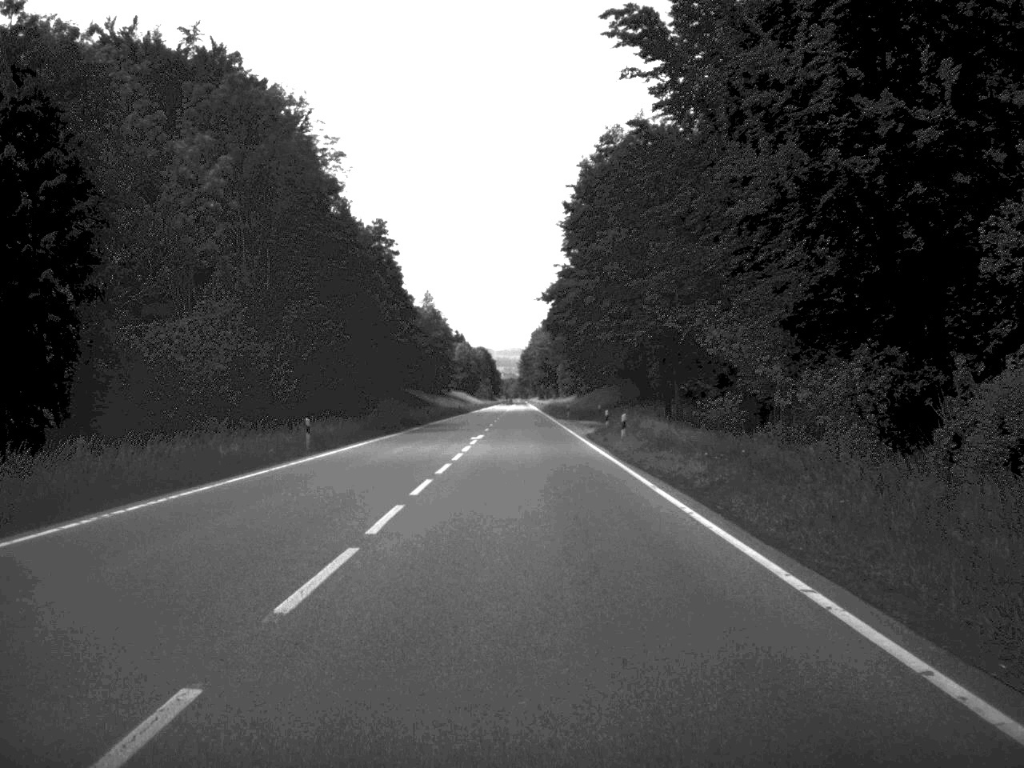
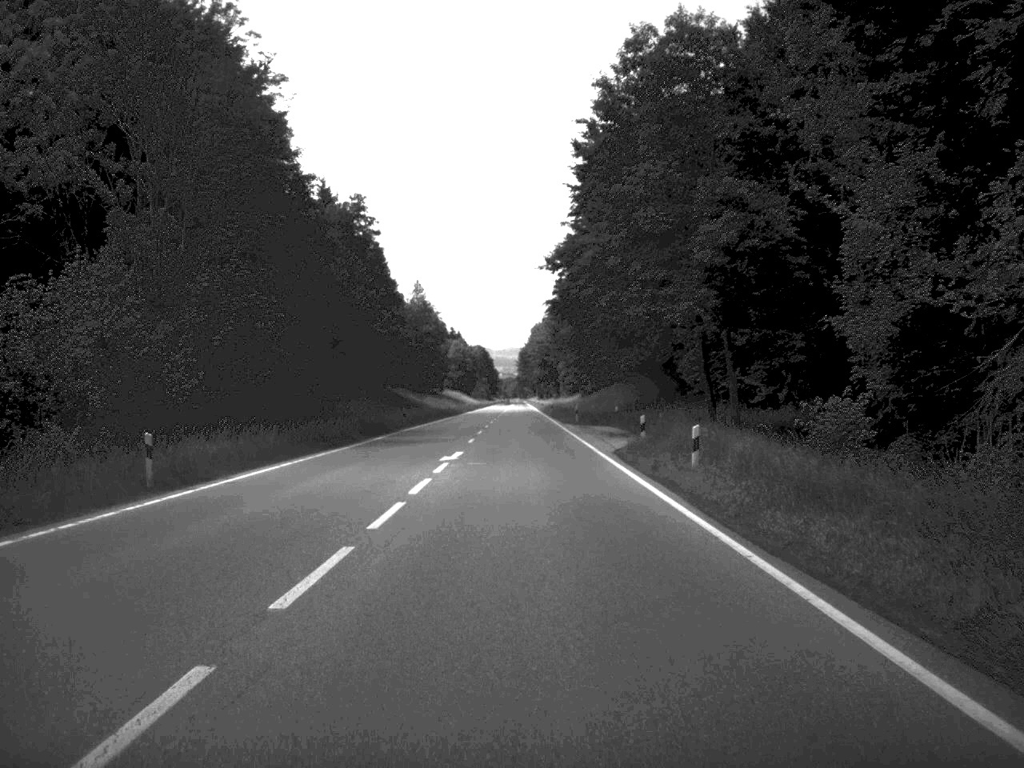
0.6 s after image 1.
(0.0, +17.1) m; 0°
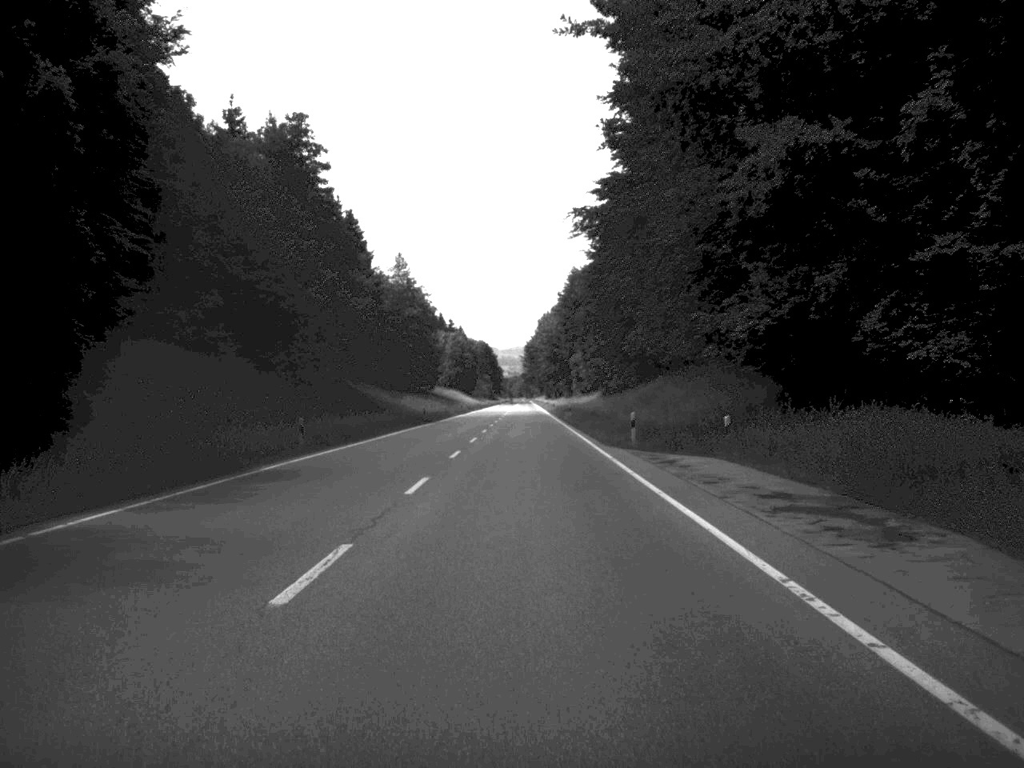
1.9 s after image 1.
(-0.1, +35.7) m; 0°
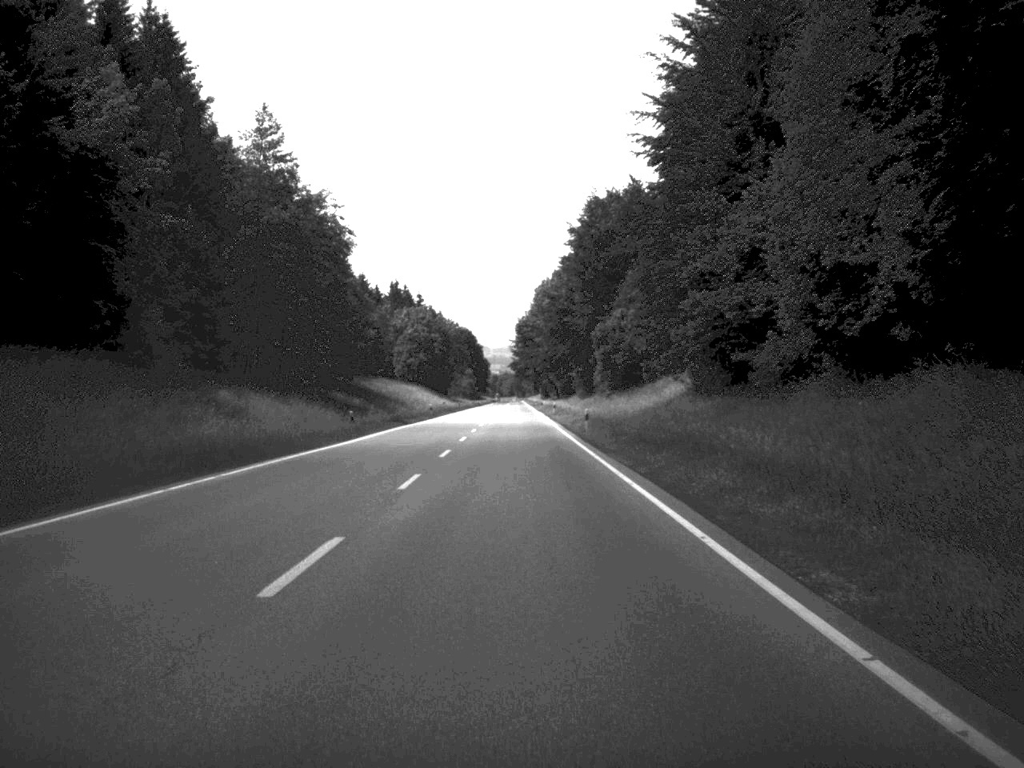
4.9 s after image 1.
(-0.1, +82.0) m; 0°
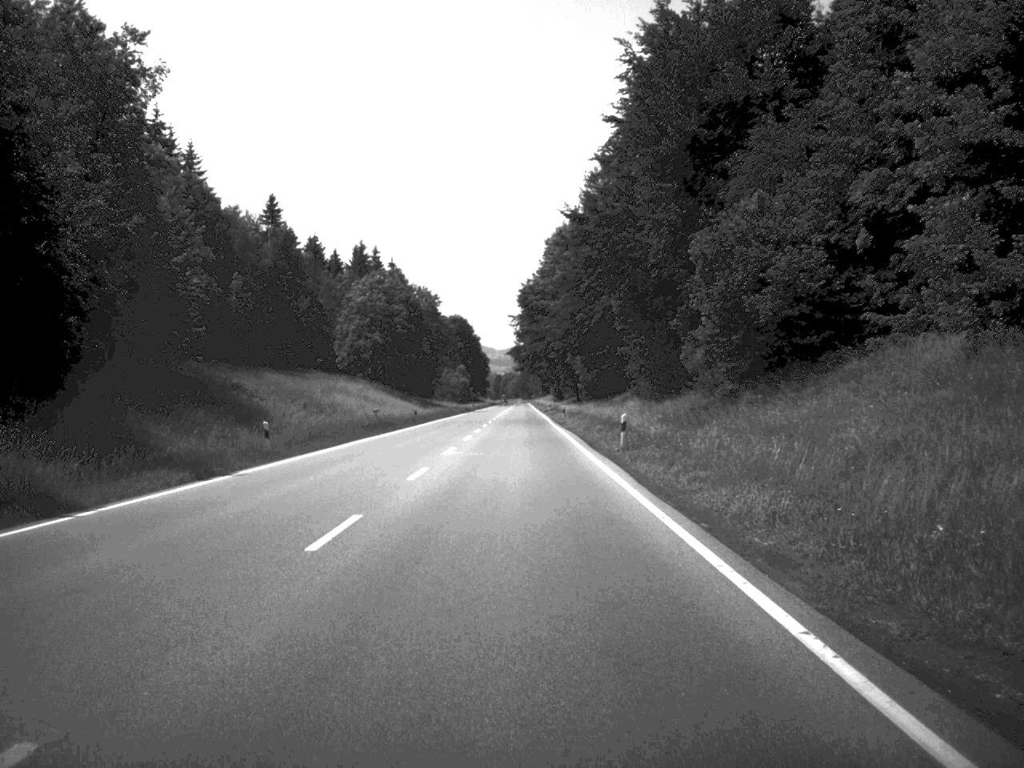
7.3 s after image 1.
(-0.4, +67.2) m; 0°
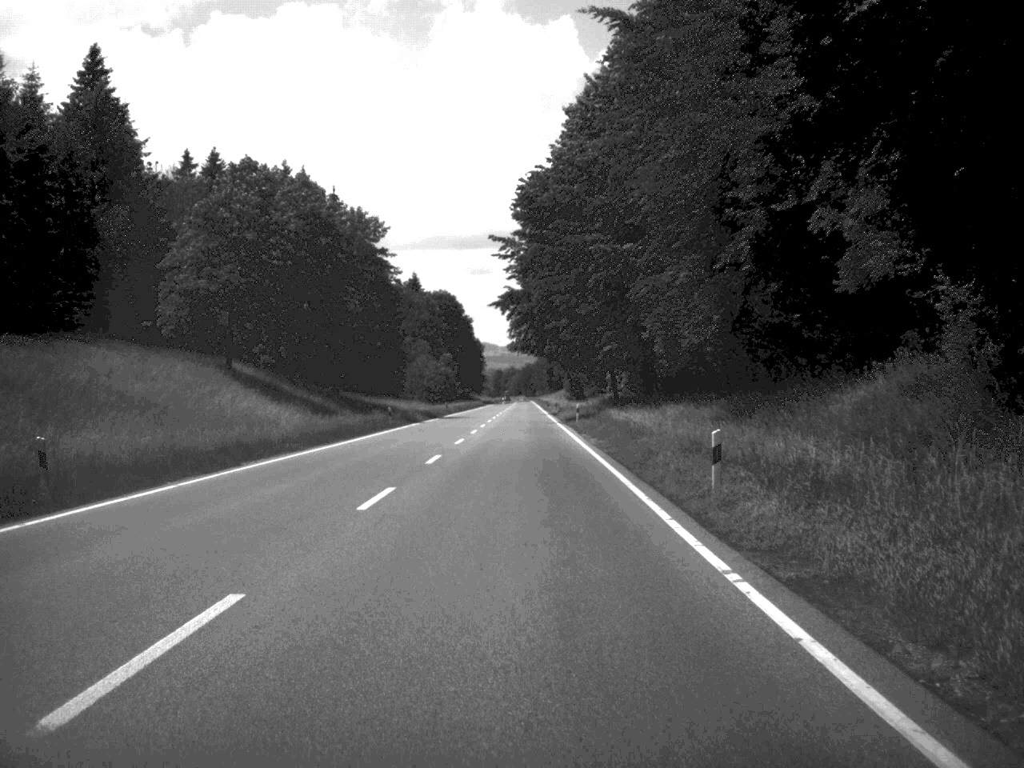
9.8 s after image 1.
(-0.3, +66.3) m; 0°
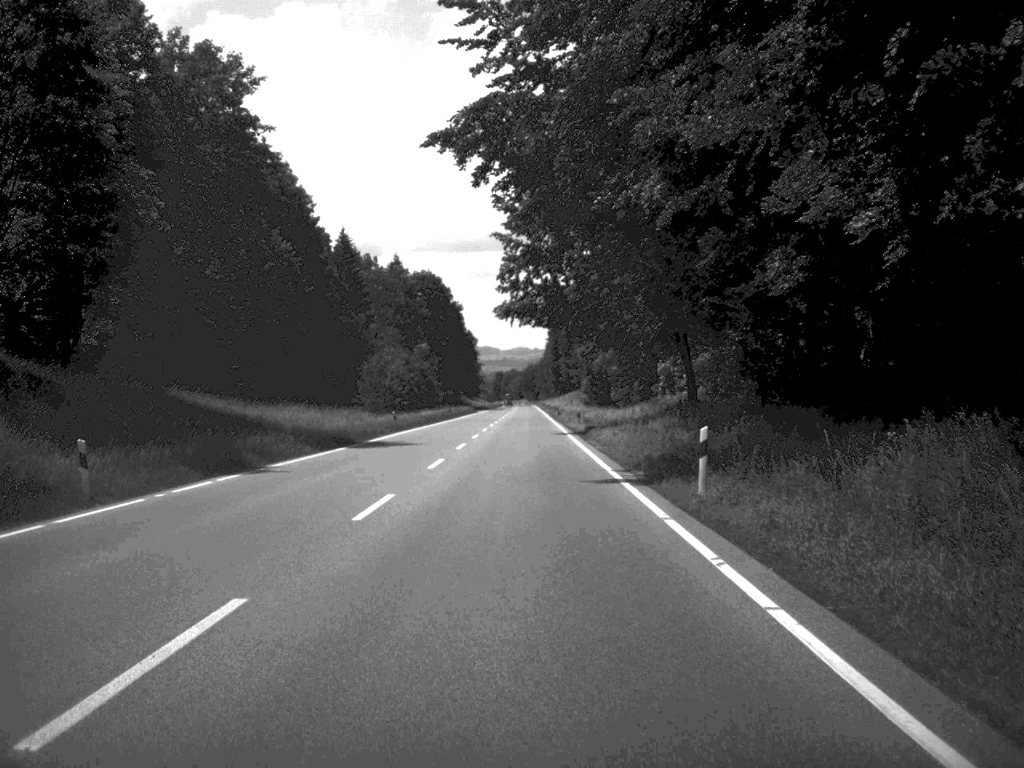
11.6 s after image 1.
(-0.1, +47.4) m; 0°
